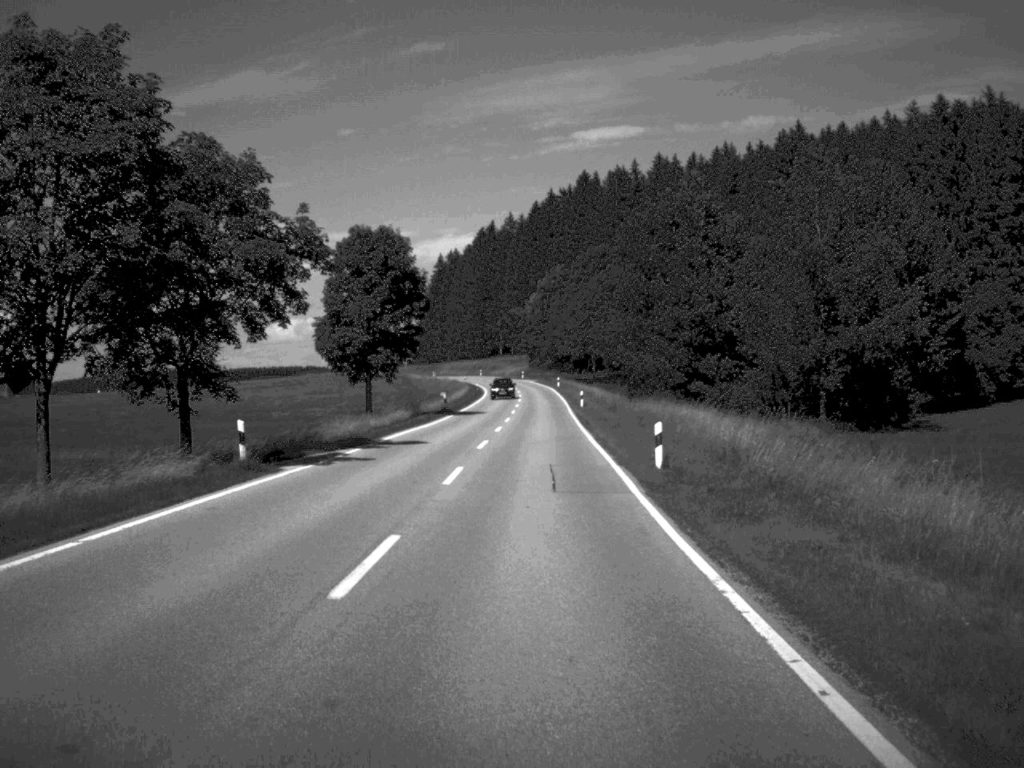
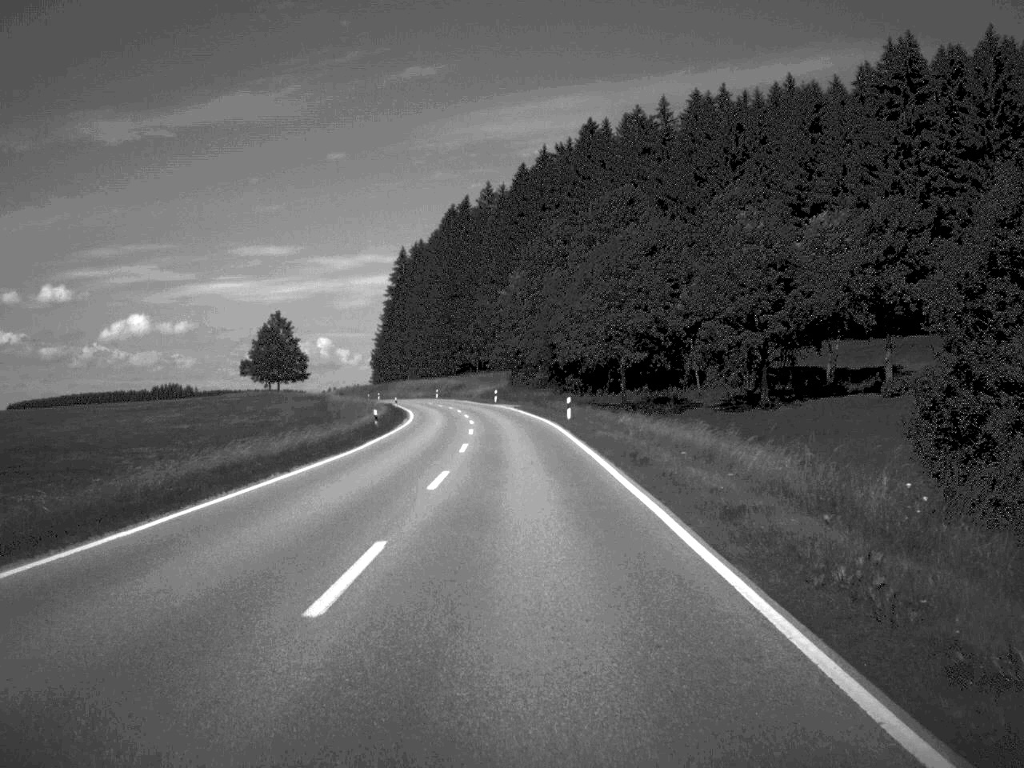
(+0.6, +71.0) m; 0°
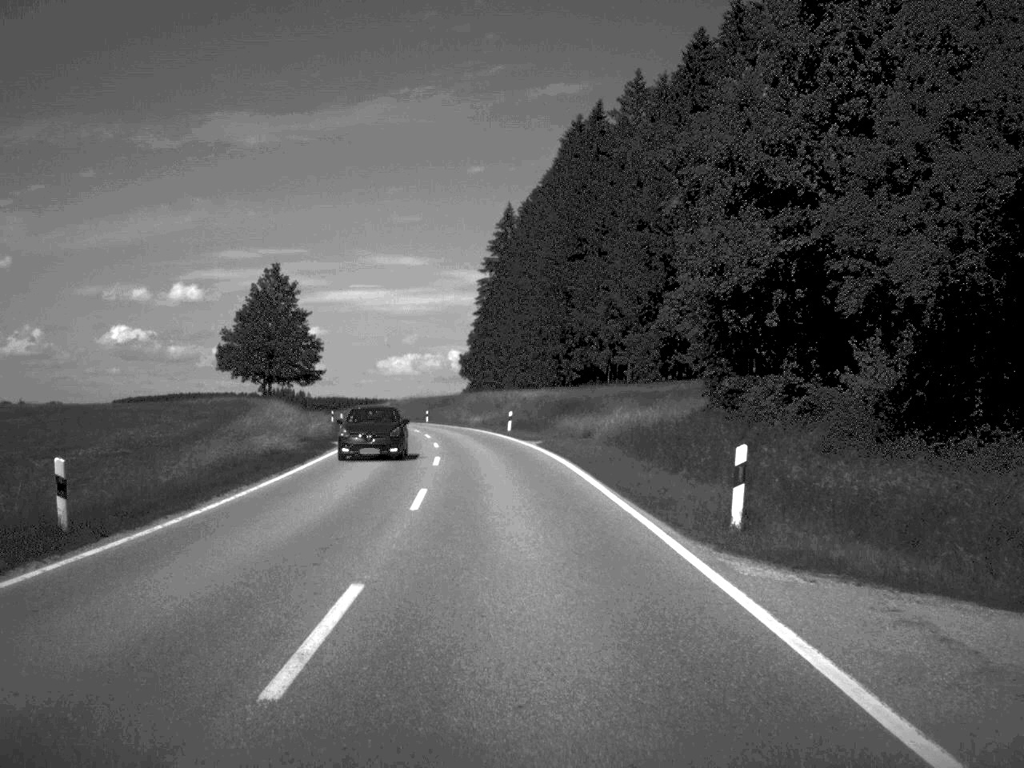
(-3.5, +84.3) m; -6°
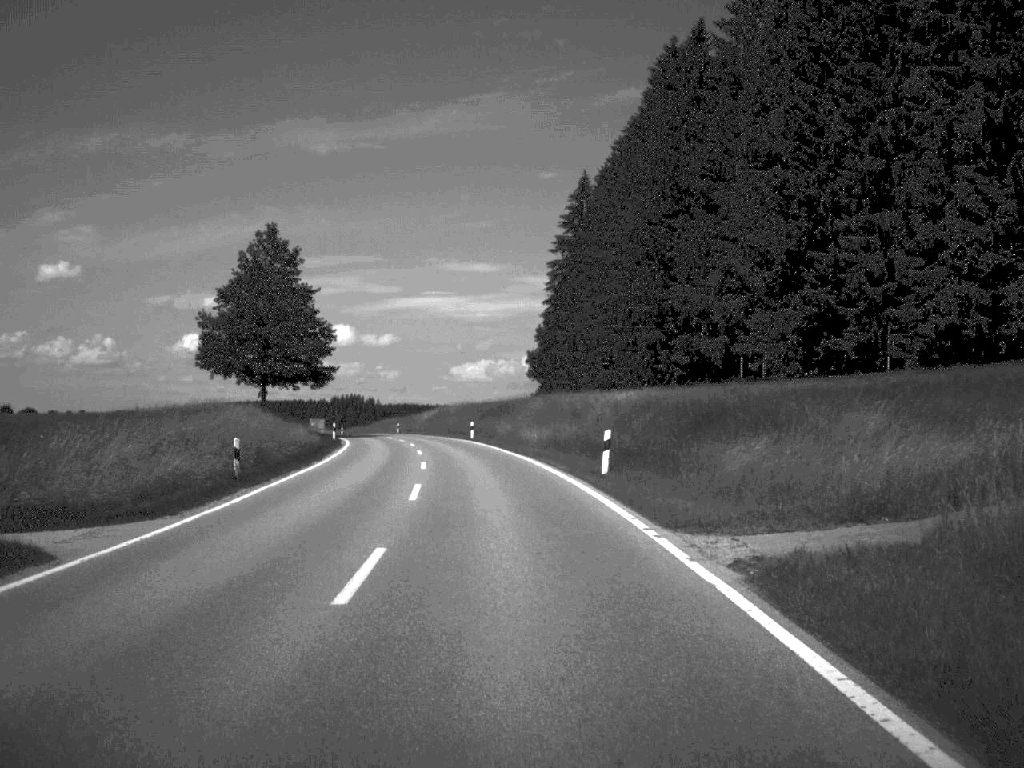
(-0.9, +32.1) m; -3°
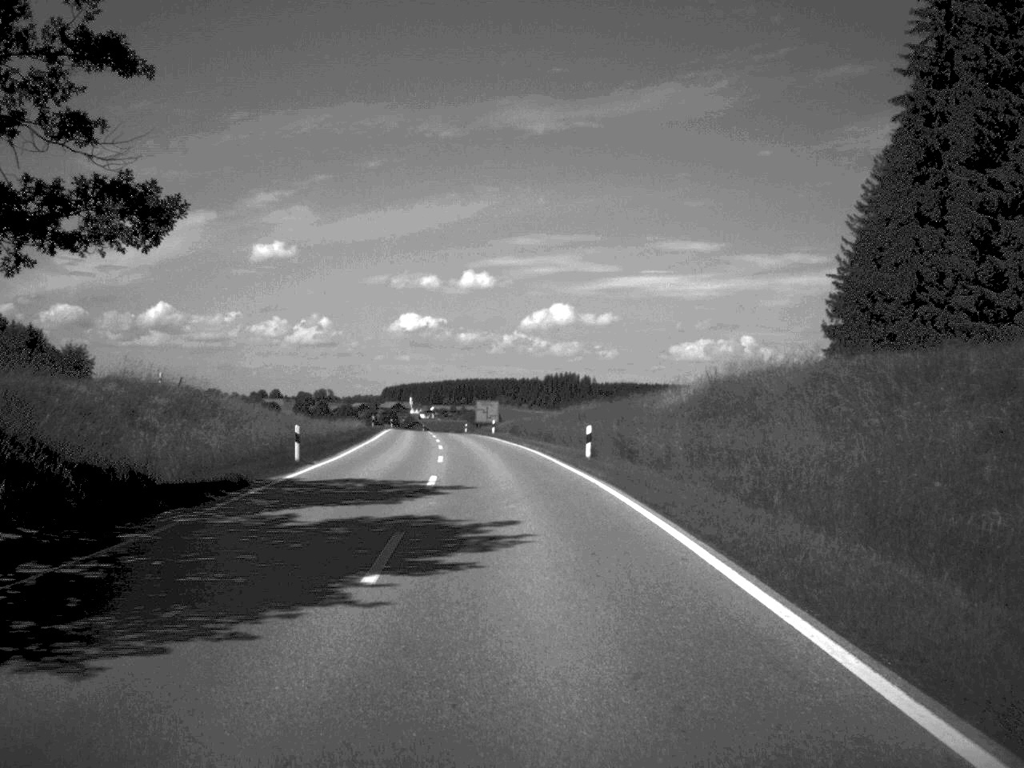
(-7.4, +80.7) m; -10°
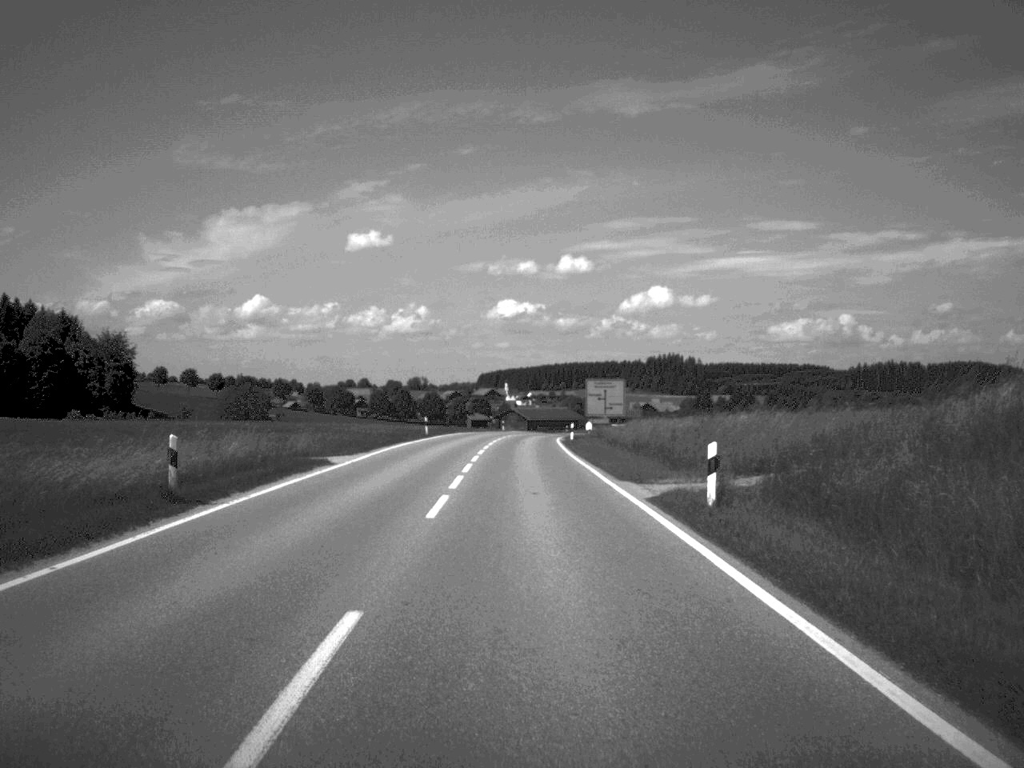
(-3.3, +64.2) m; -5°
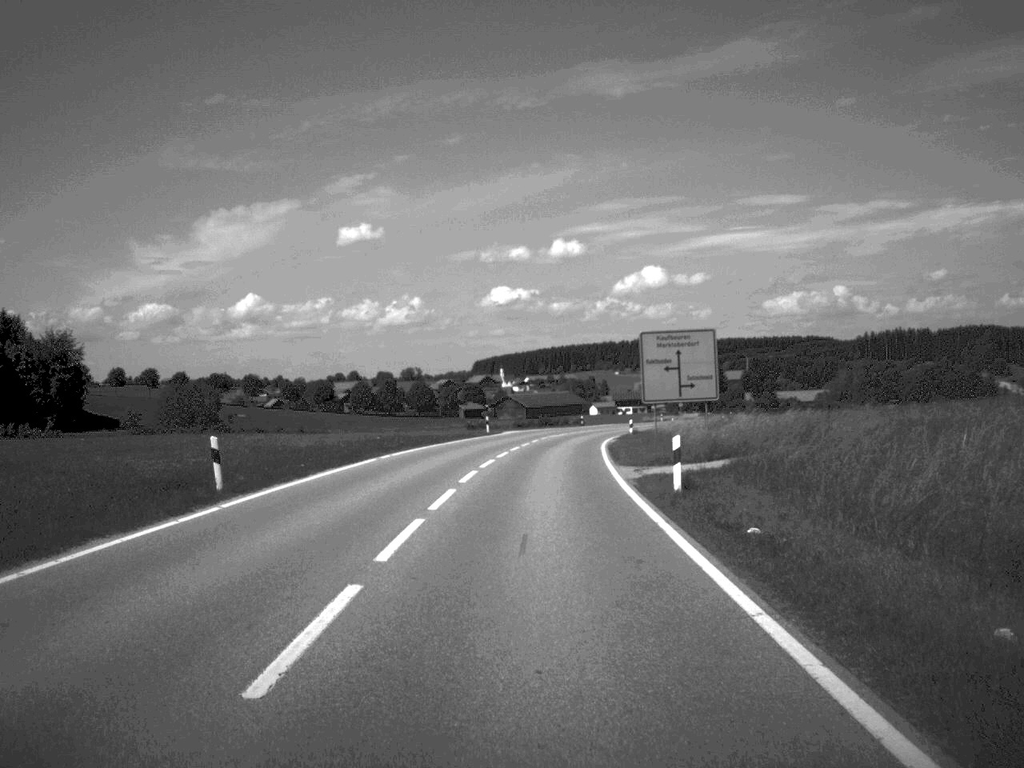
(-0.1, +46.3) m; 0°
